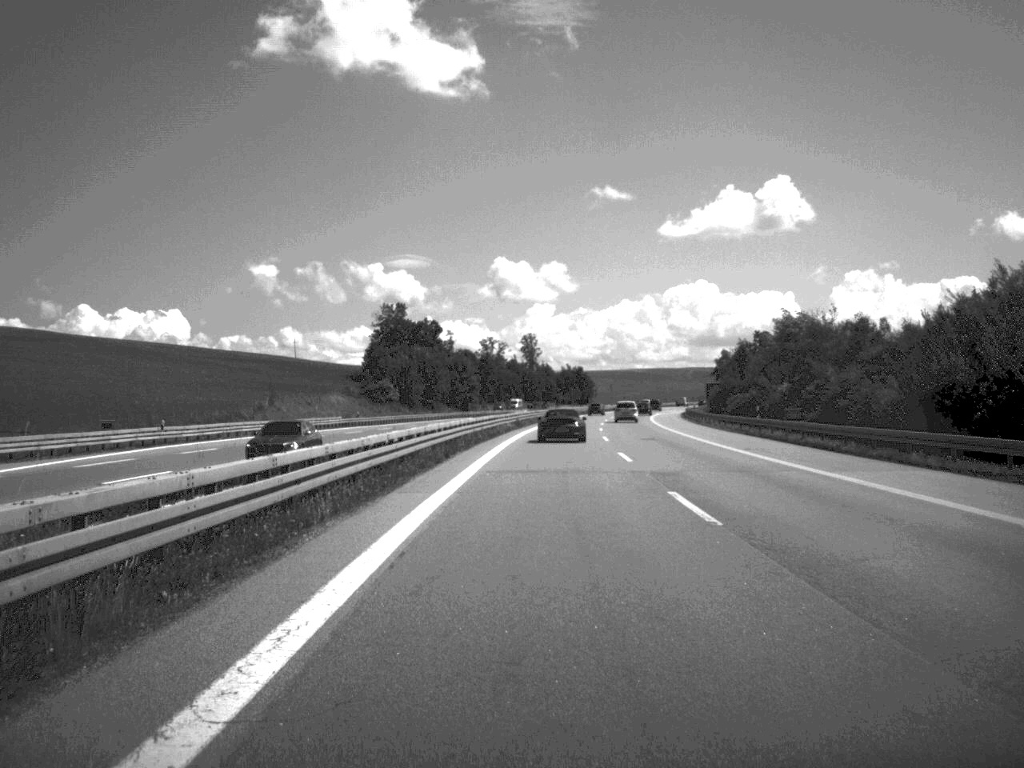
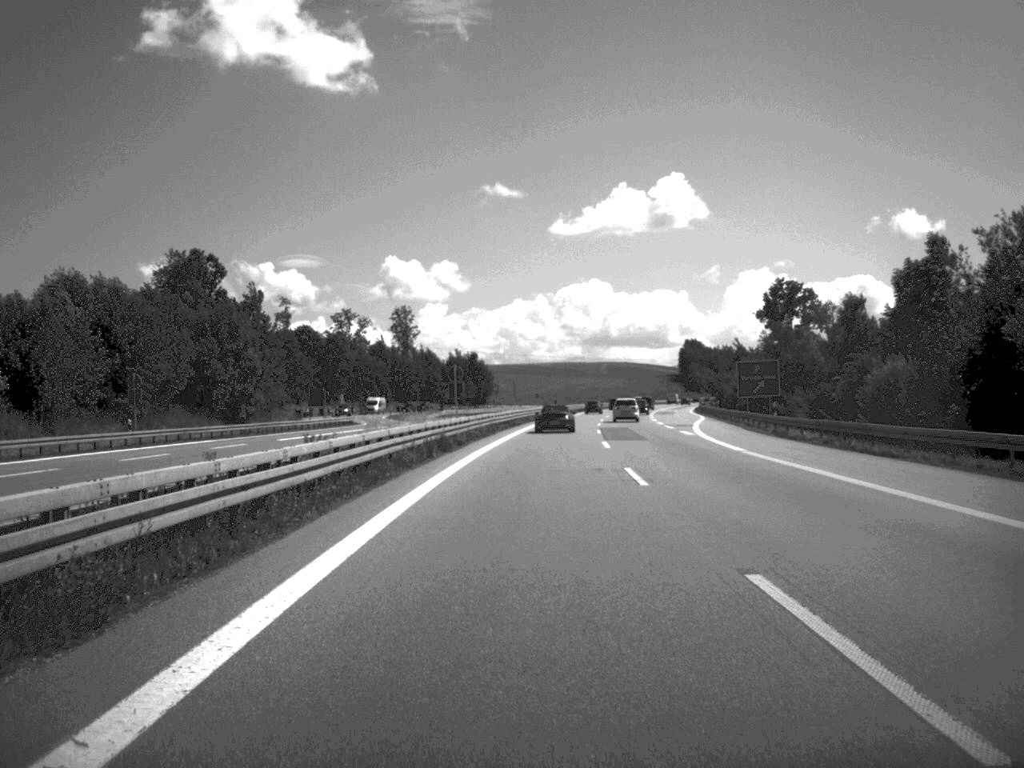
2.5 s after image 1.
(+4.1, +99.7) m; +5°
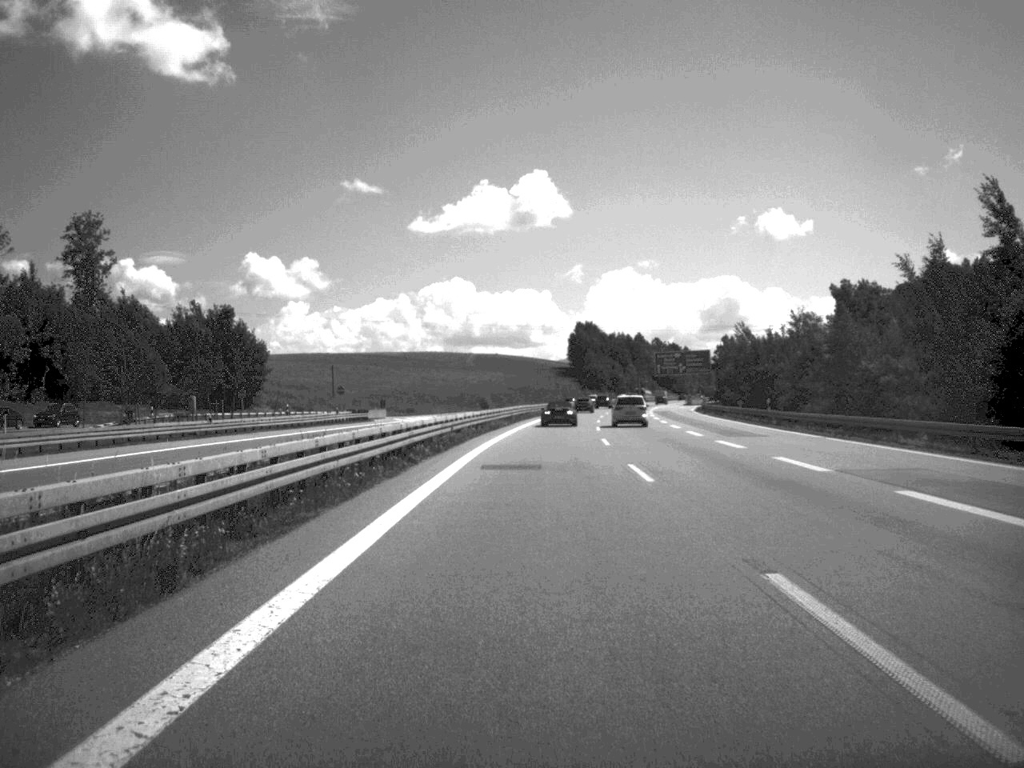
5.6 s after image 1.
(+6.1, +123.7) m; +6°
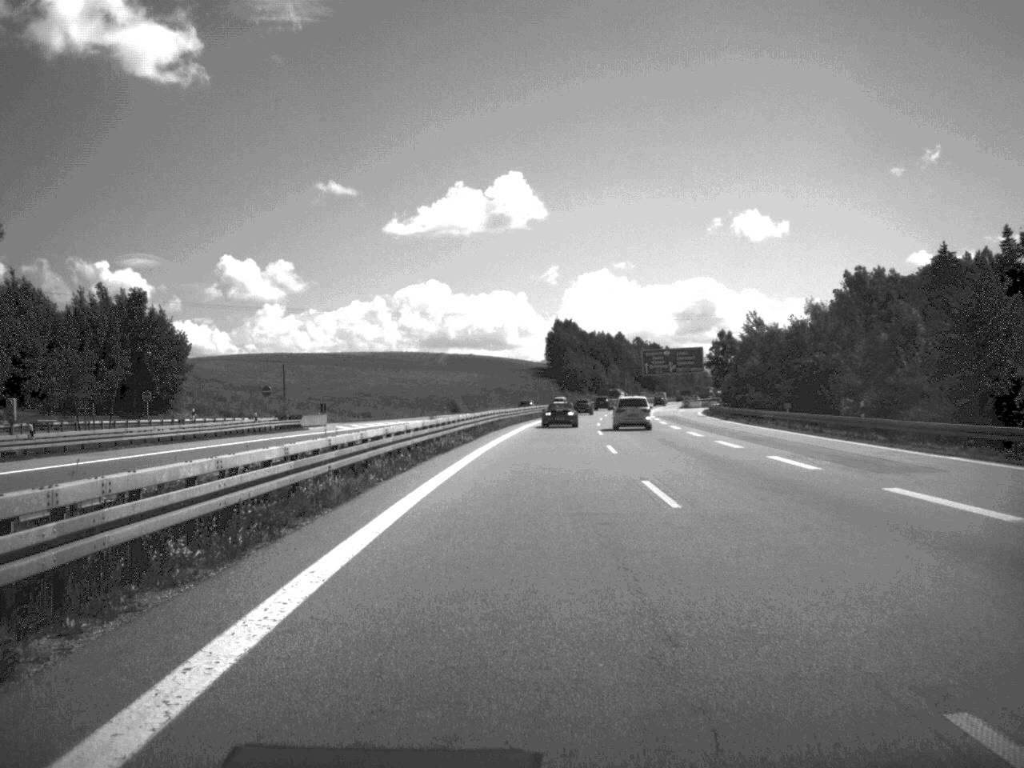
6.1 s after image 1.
(+0.2, +23.1) m; +1°
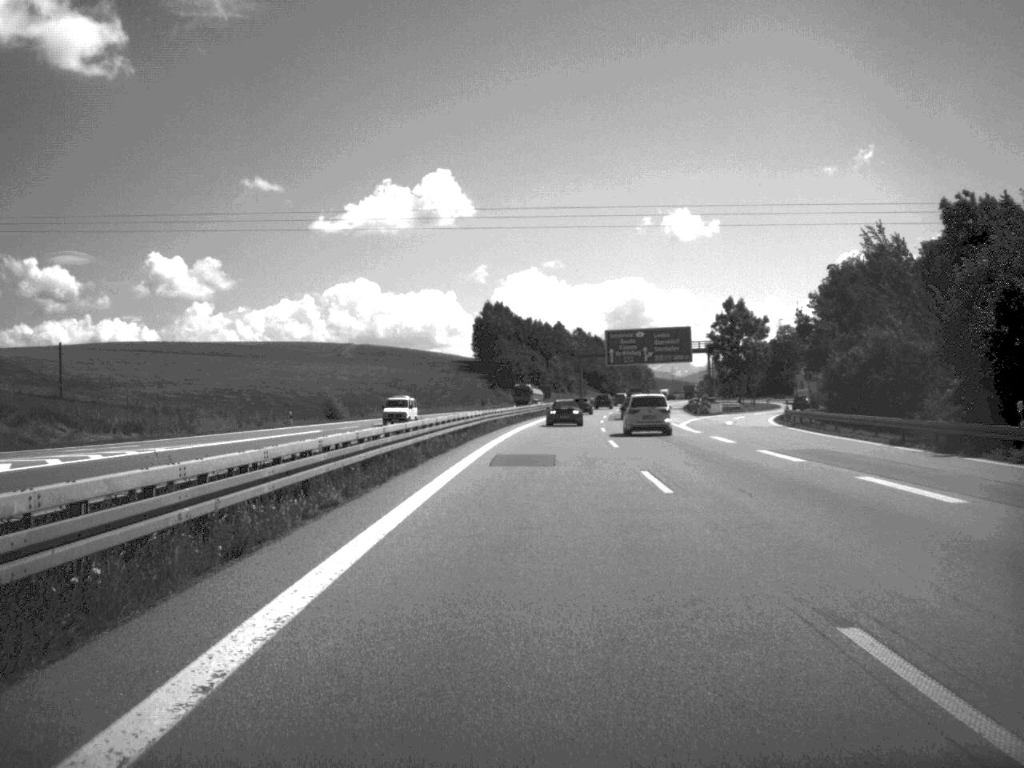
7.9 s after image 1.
(+1.8, +68.3) m; +3°
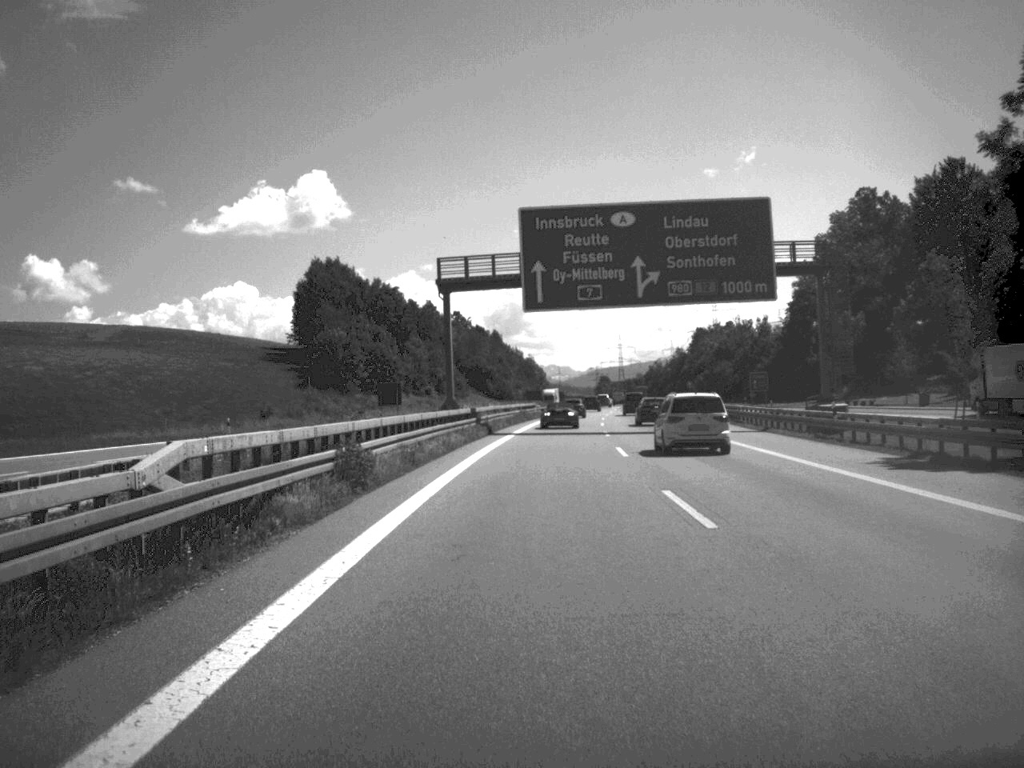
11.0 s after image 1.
(+5.3, +111.7) m; +5°
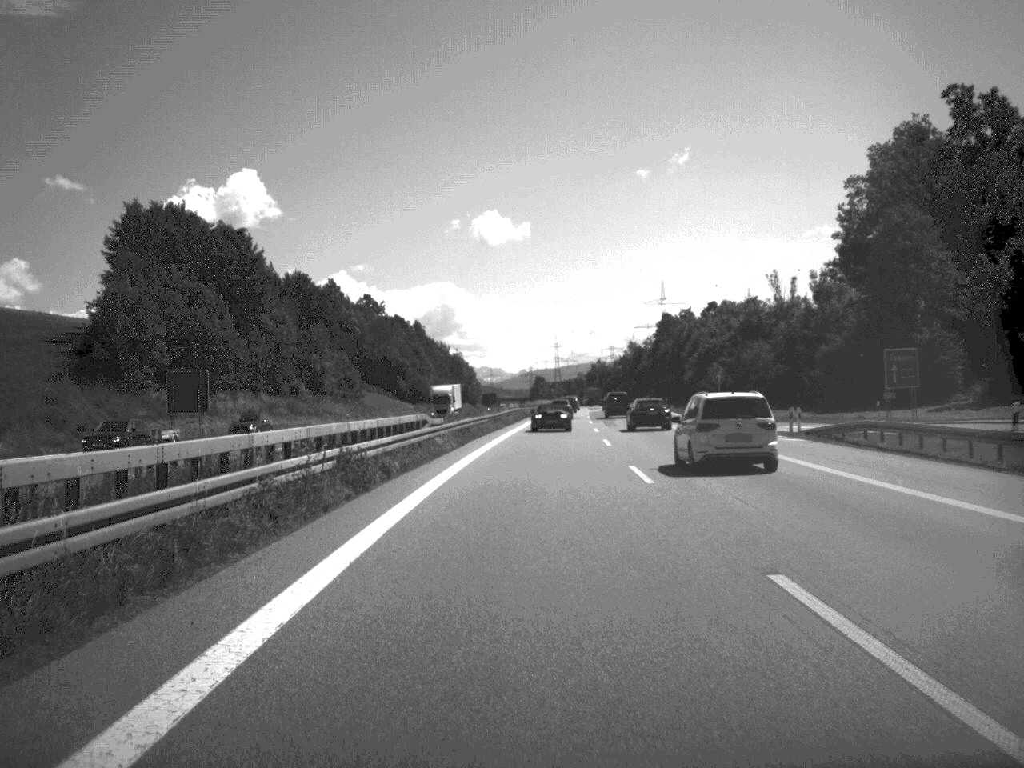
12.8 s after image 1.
(+1.7, +63.0) m; +3°
